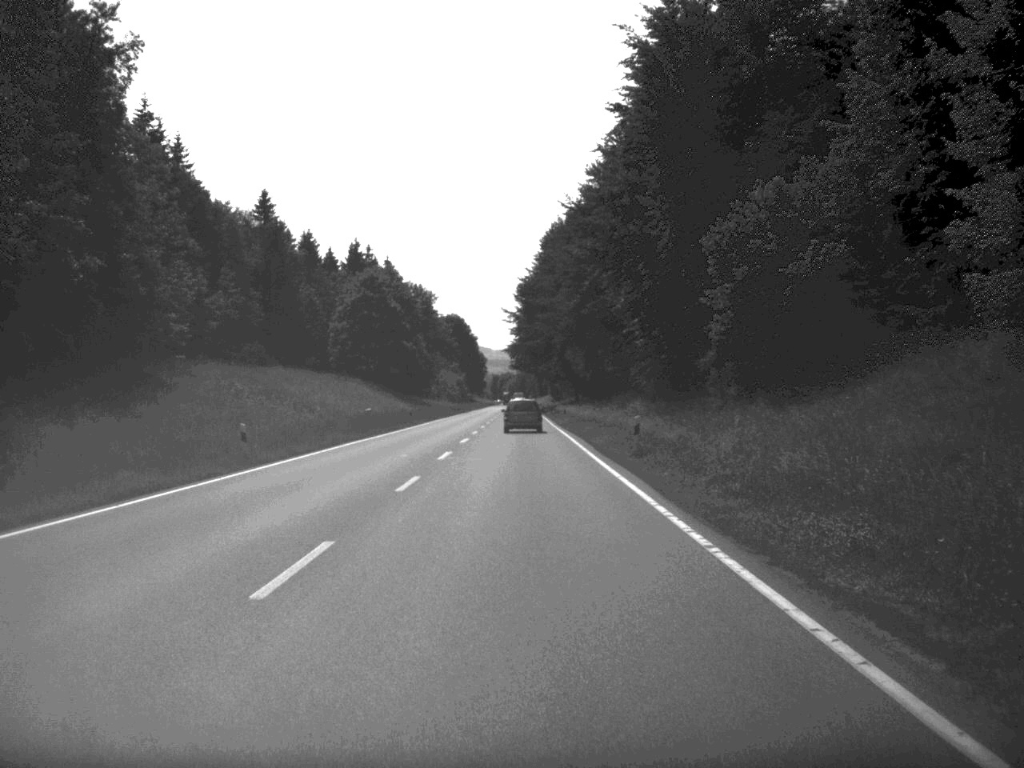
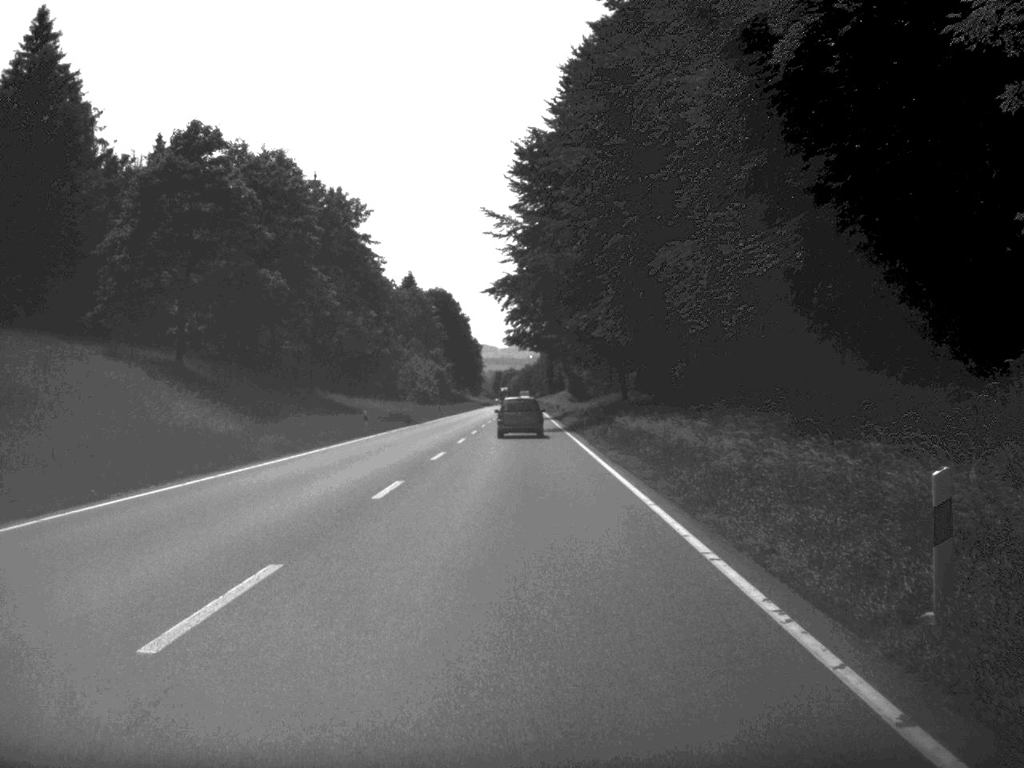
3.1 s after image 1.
(-0.2, +73.0) m; 0°
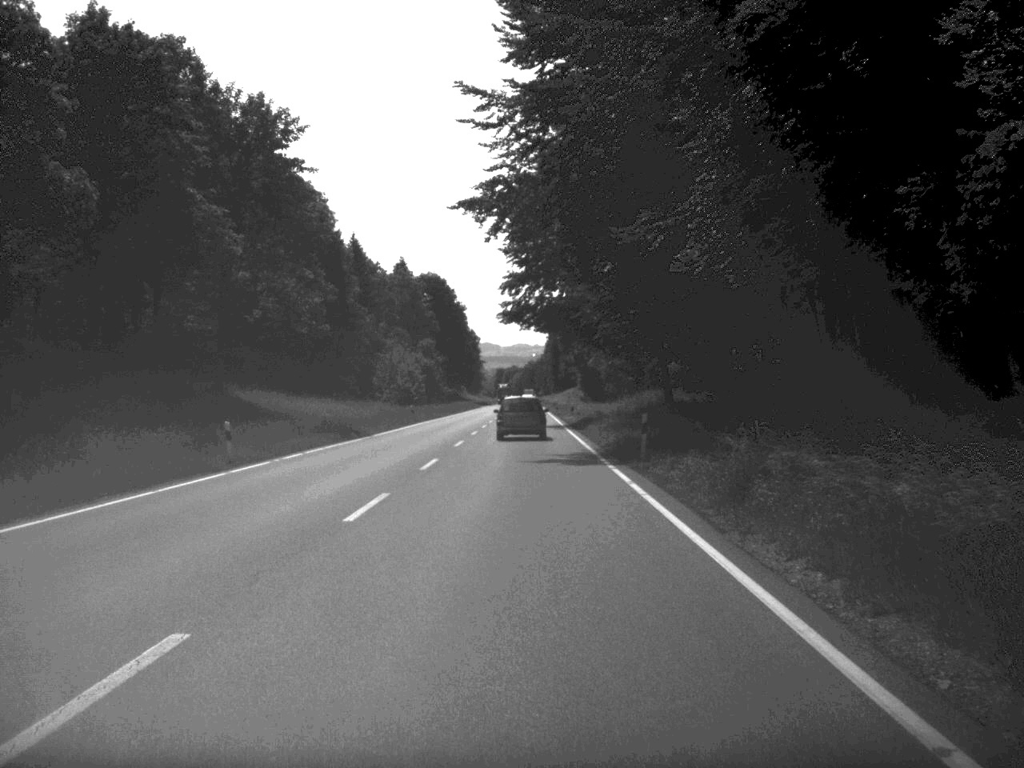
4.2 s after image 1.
(0.0, +27.2) m; 0°
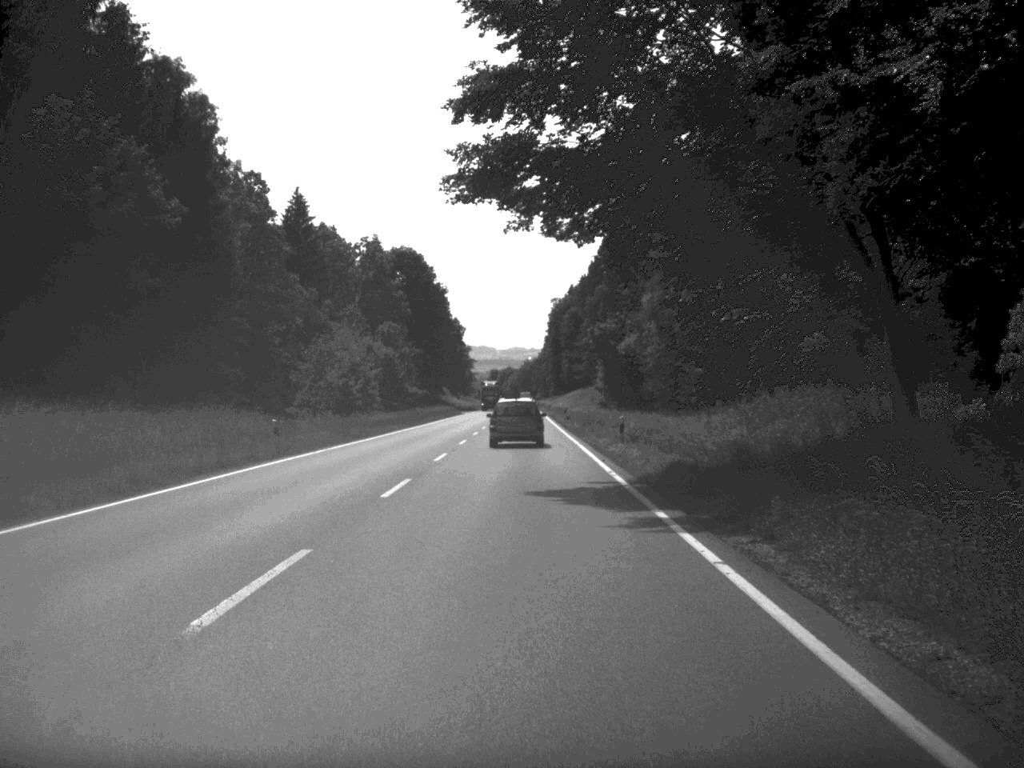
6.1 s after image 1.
(0.0, +42.6) m; 0°
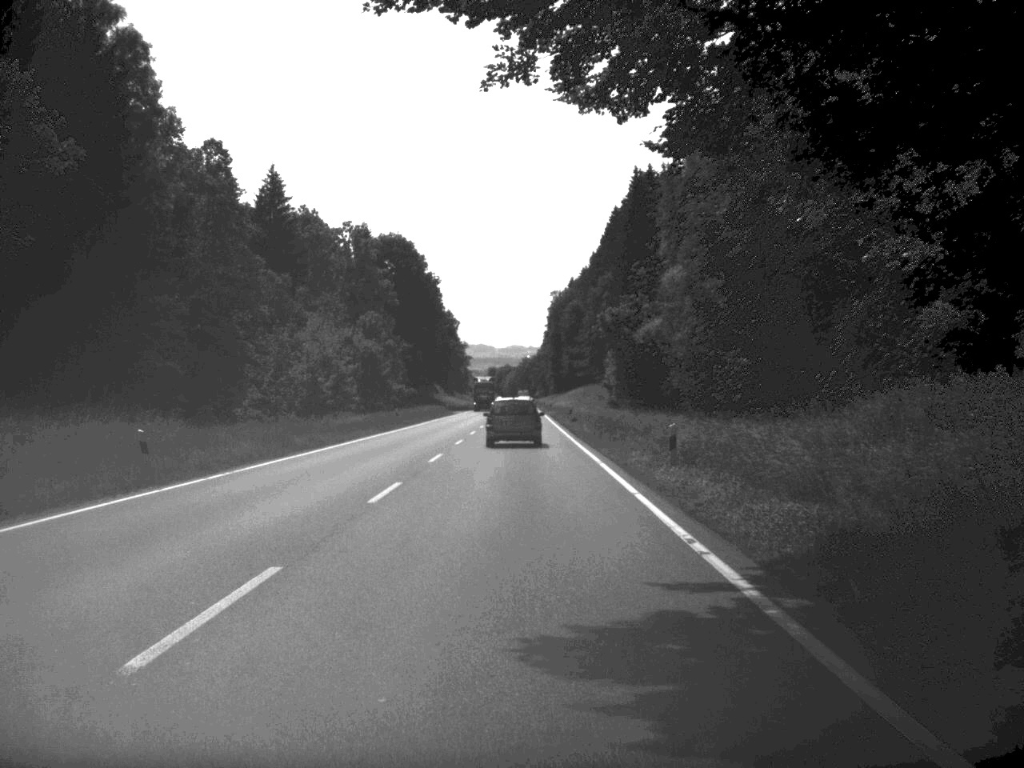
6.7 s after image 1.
(0.0, +12.9) m; 0°
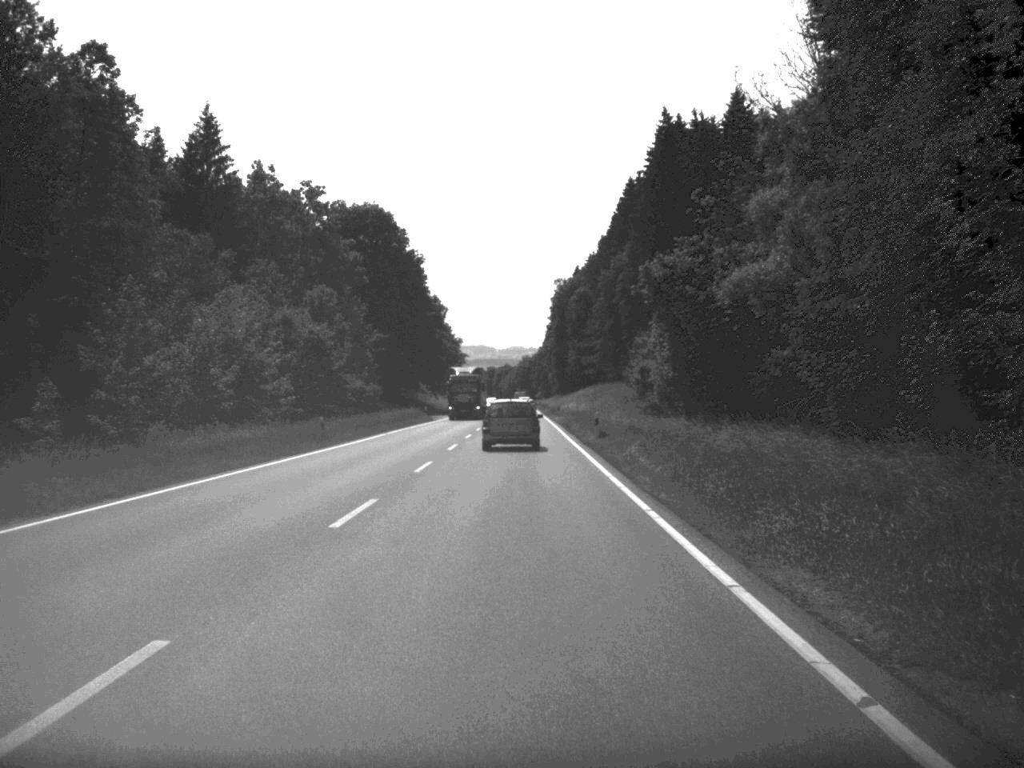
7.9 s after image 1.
(0.0, +26.9) m; 0°
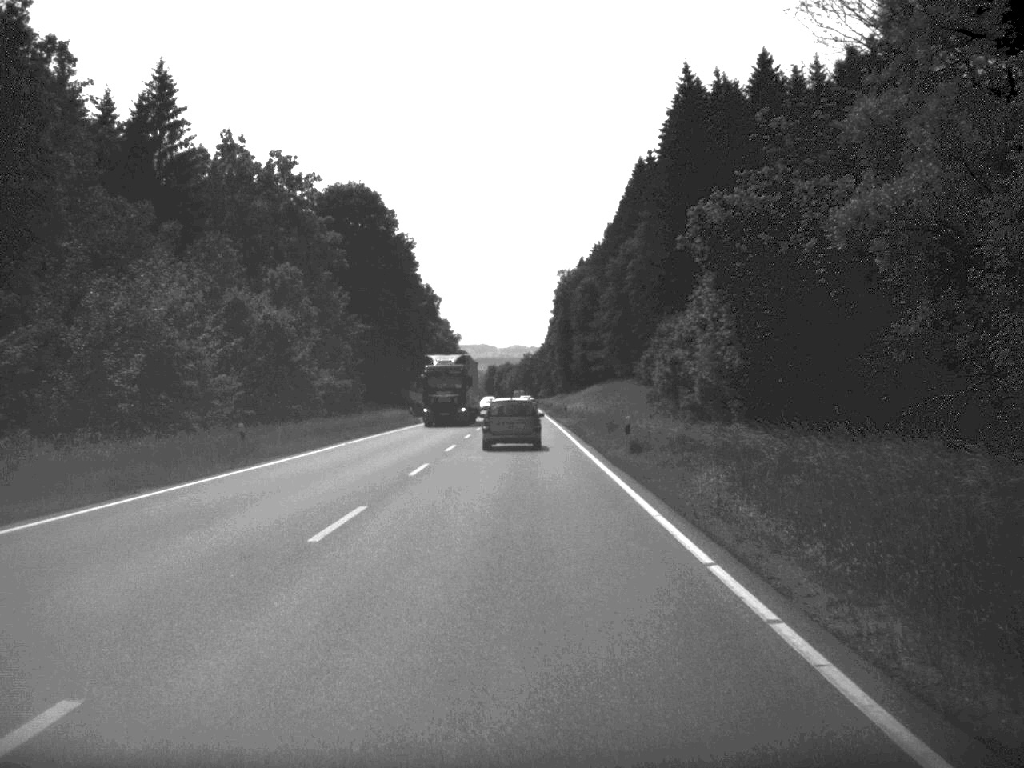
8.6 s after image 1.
(0.0, +13.4) m; 0°
